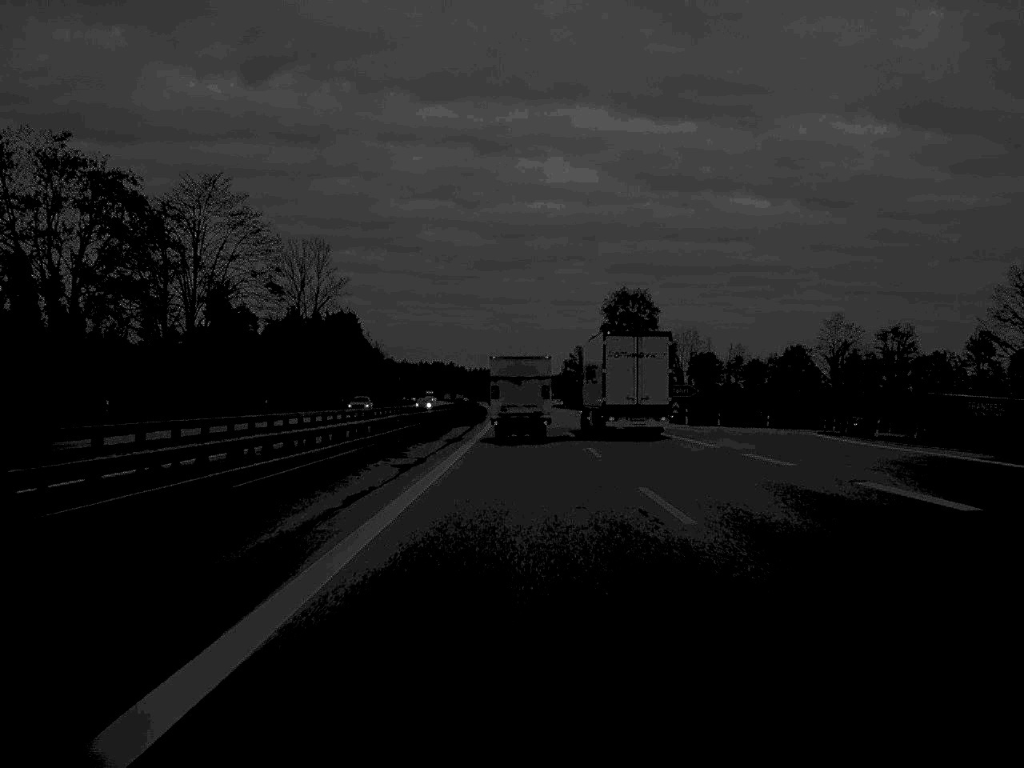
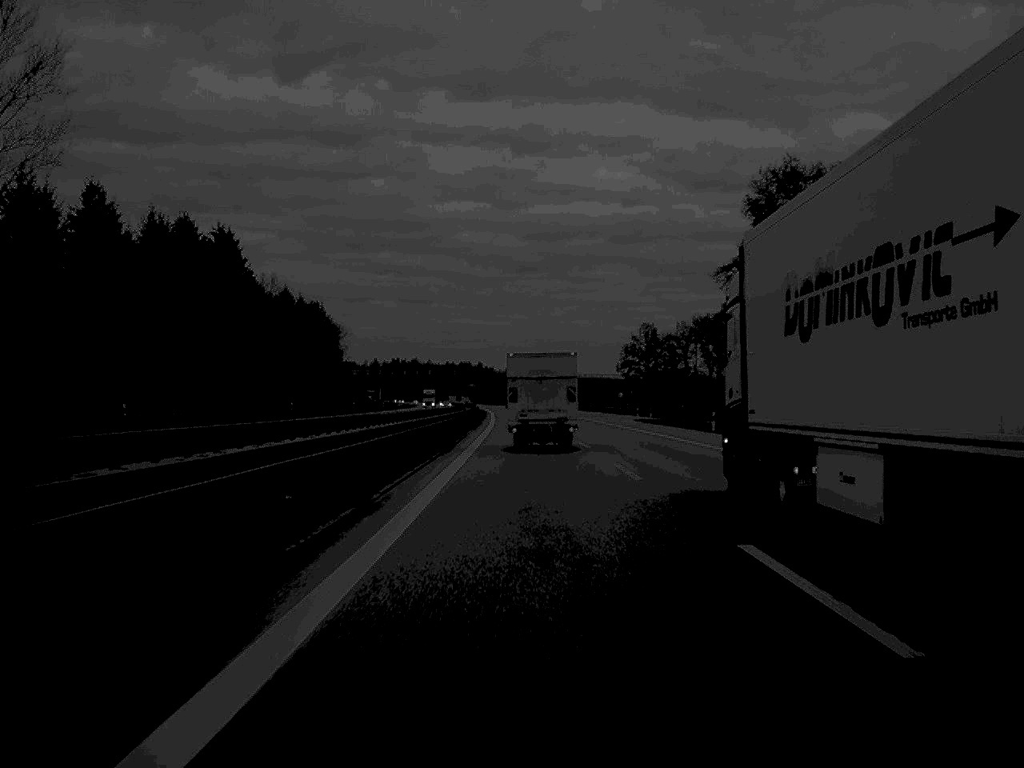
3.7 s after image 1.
(-1.6, +132.6) m; -1°
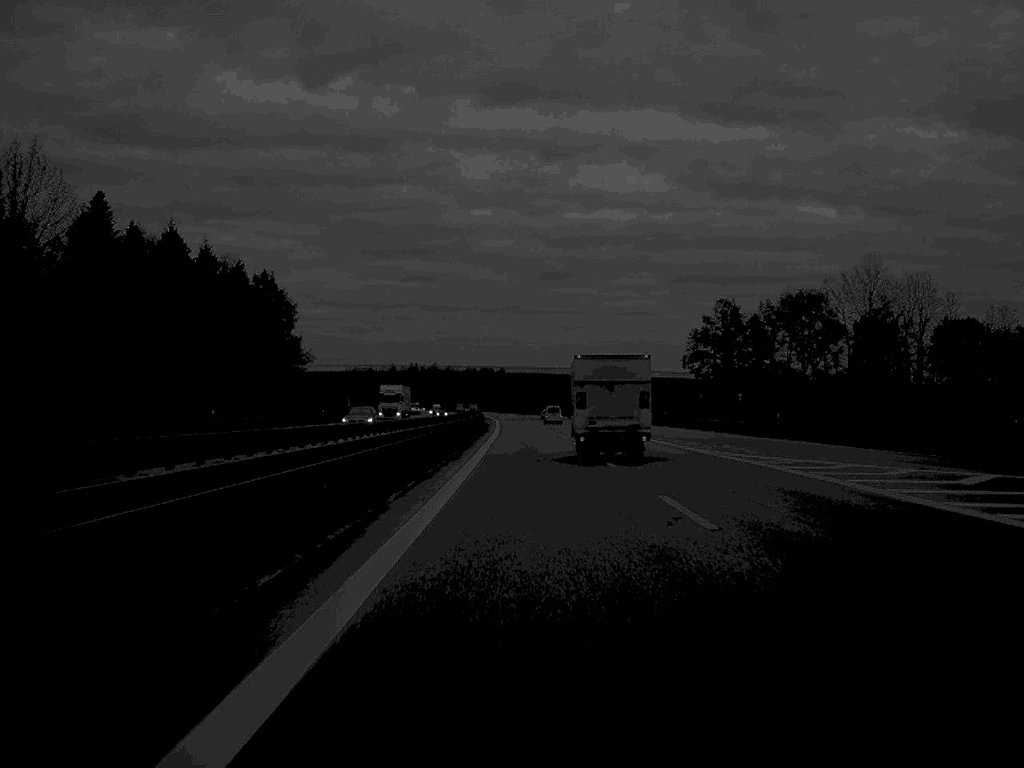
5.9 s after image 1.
(-0.7, +79.9) m; -1°
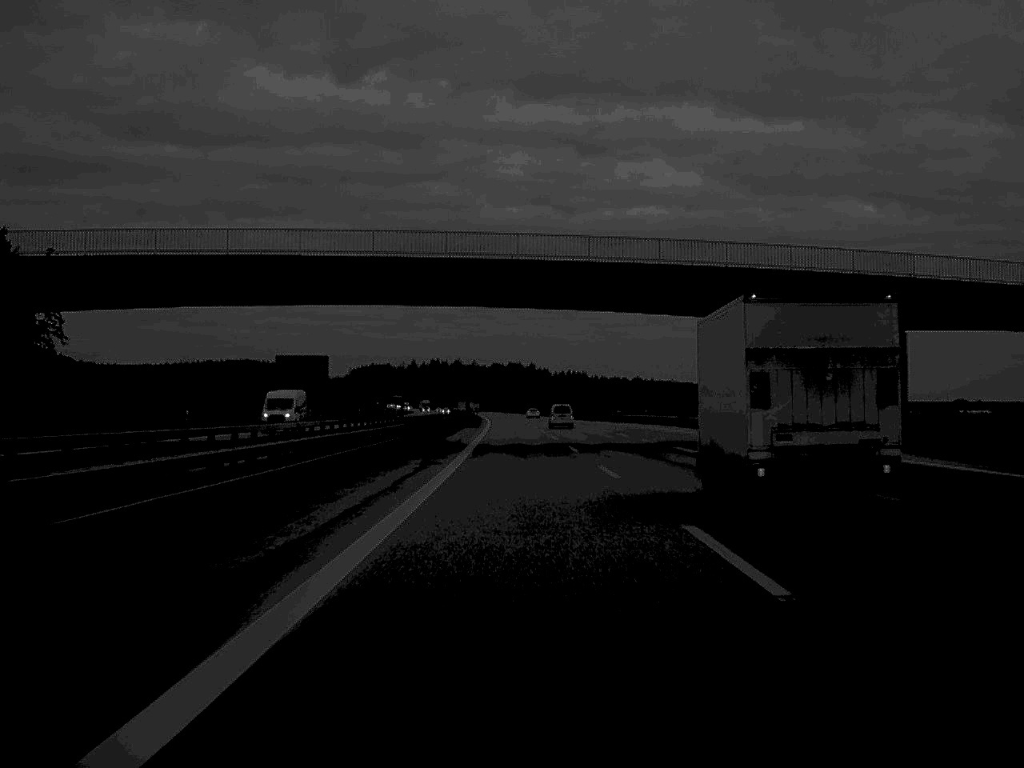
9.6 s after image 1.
(-1.5, +148.4) m; -1°
